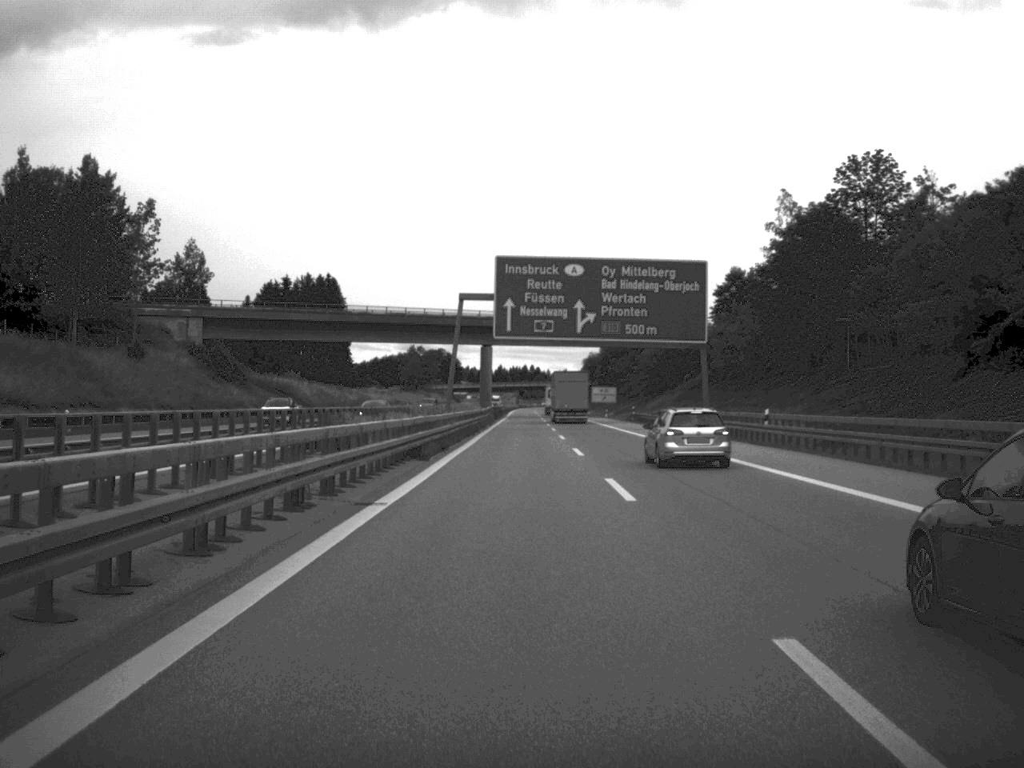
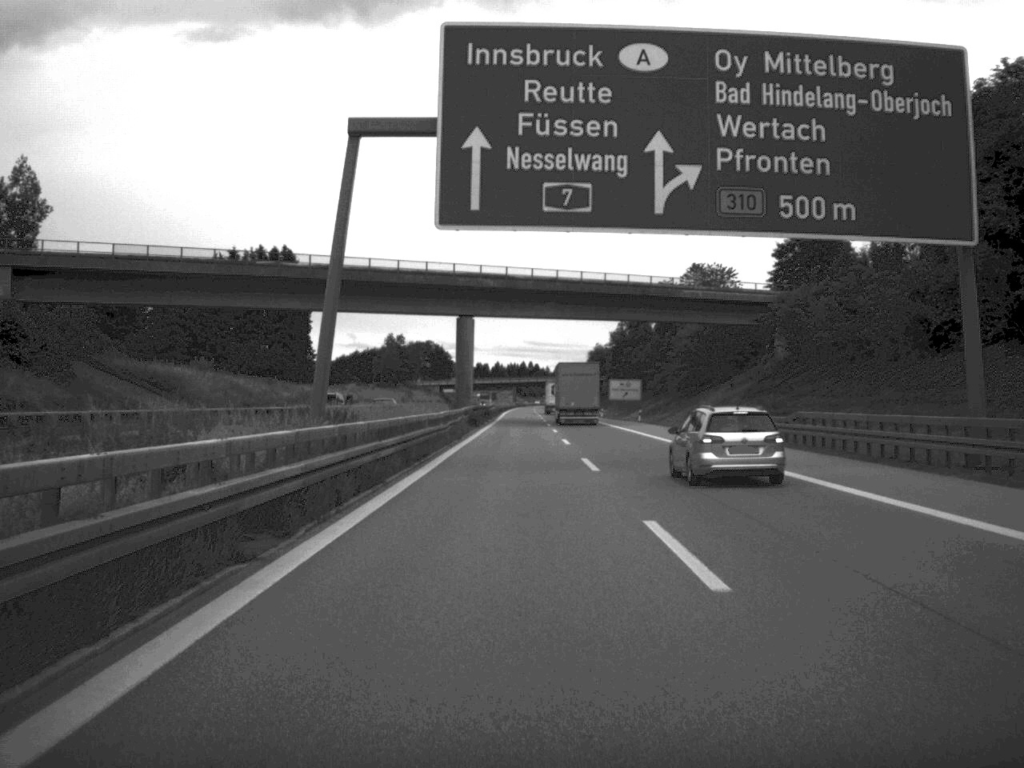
(+0.1, +45.1) m; 0°
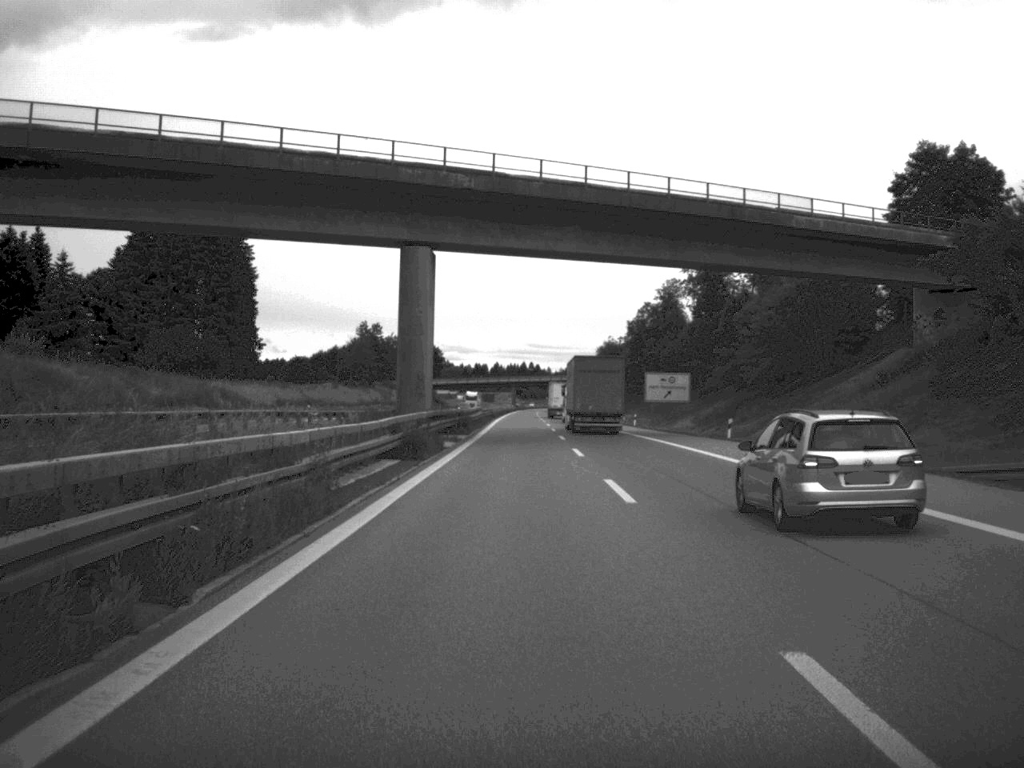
(-0.1, +44.0) m; 0°
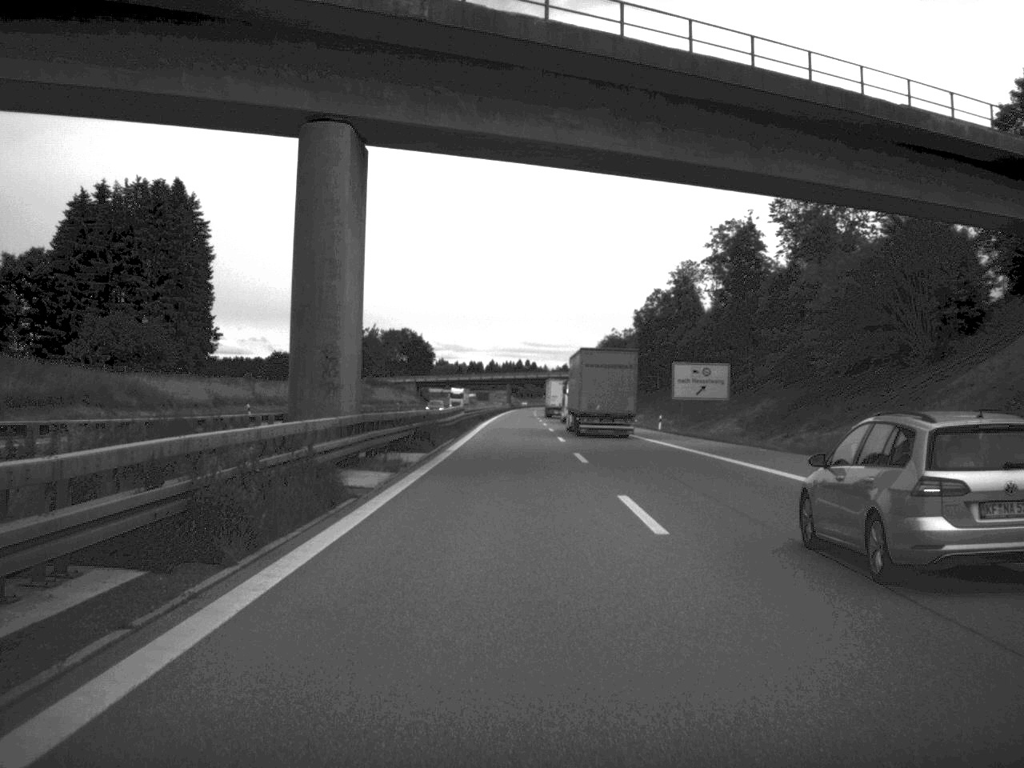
(0.0, +22.5) m; 0°
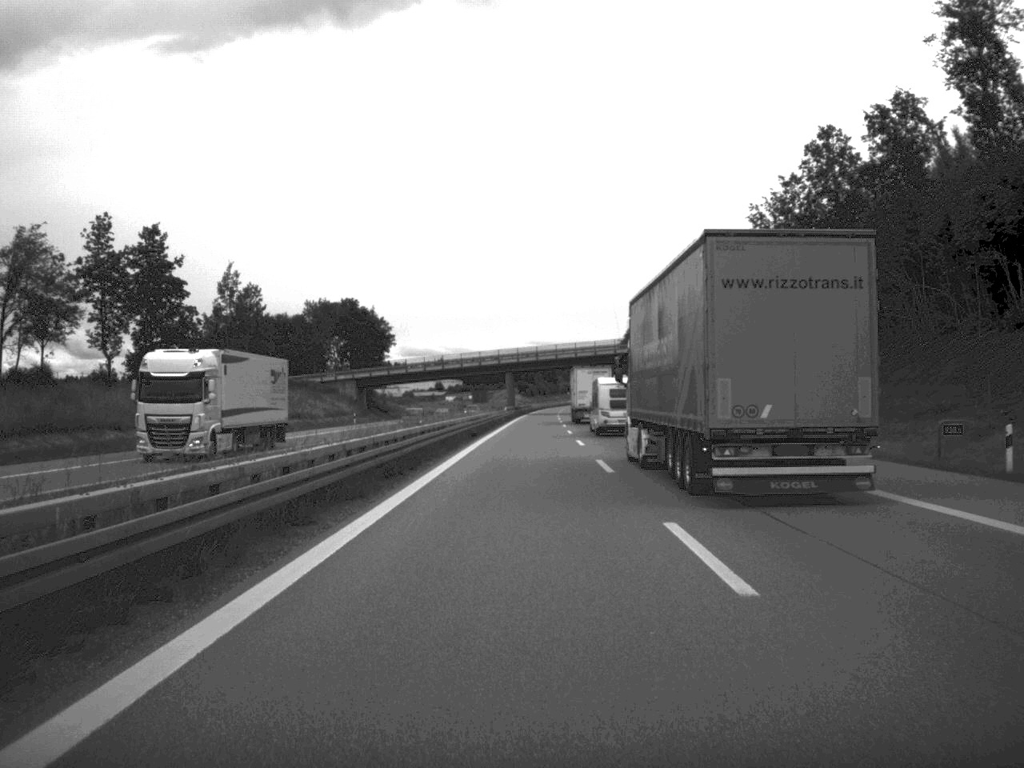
(-0.5, +111.0) m; -1°
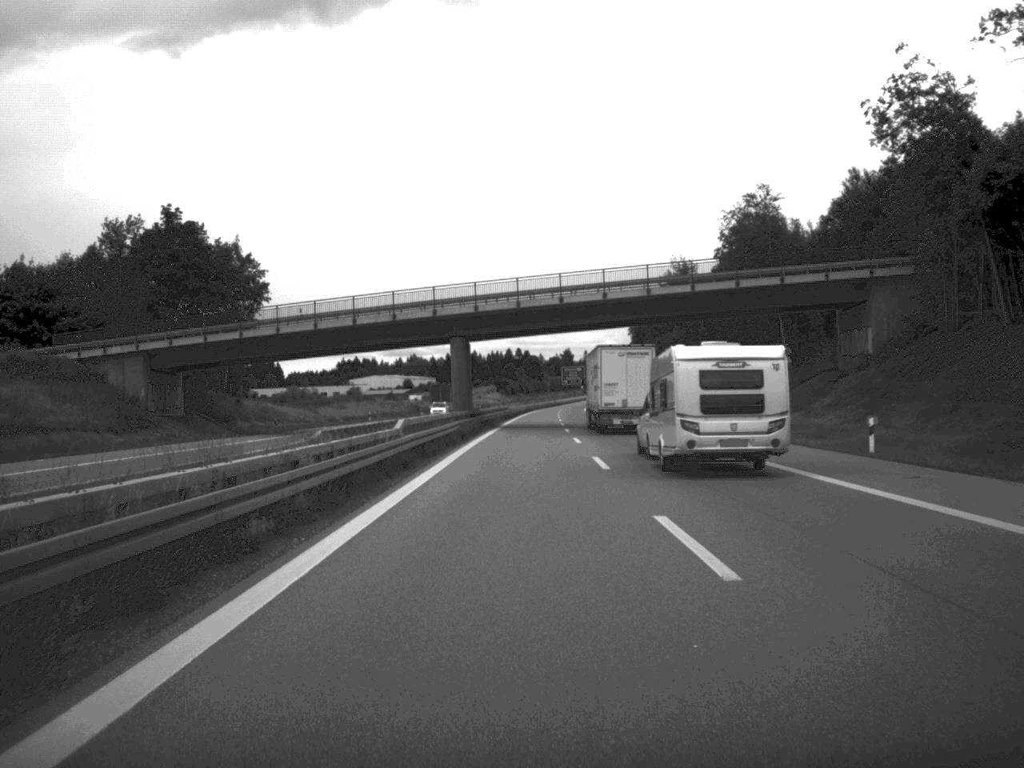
(+0.7, +87.8) m; +1°
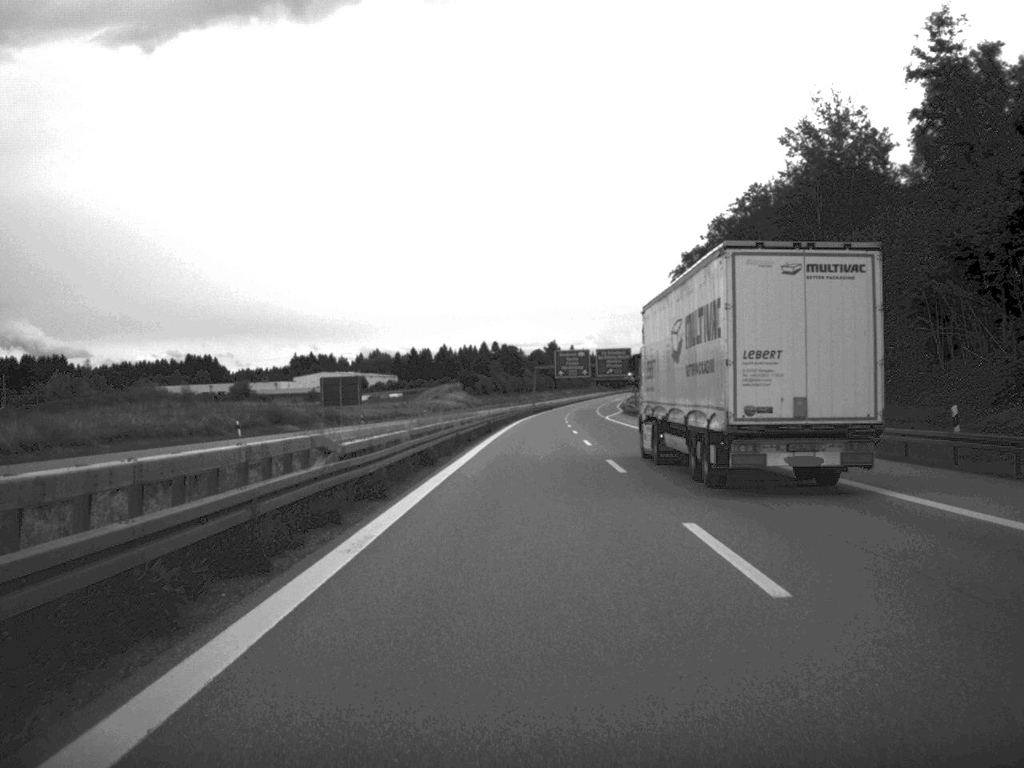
(+0.8, +107.3) m; +1°
